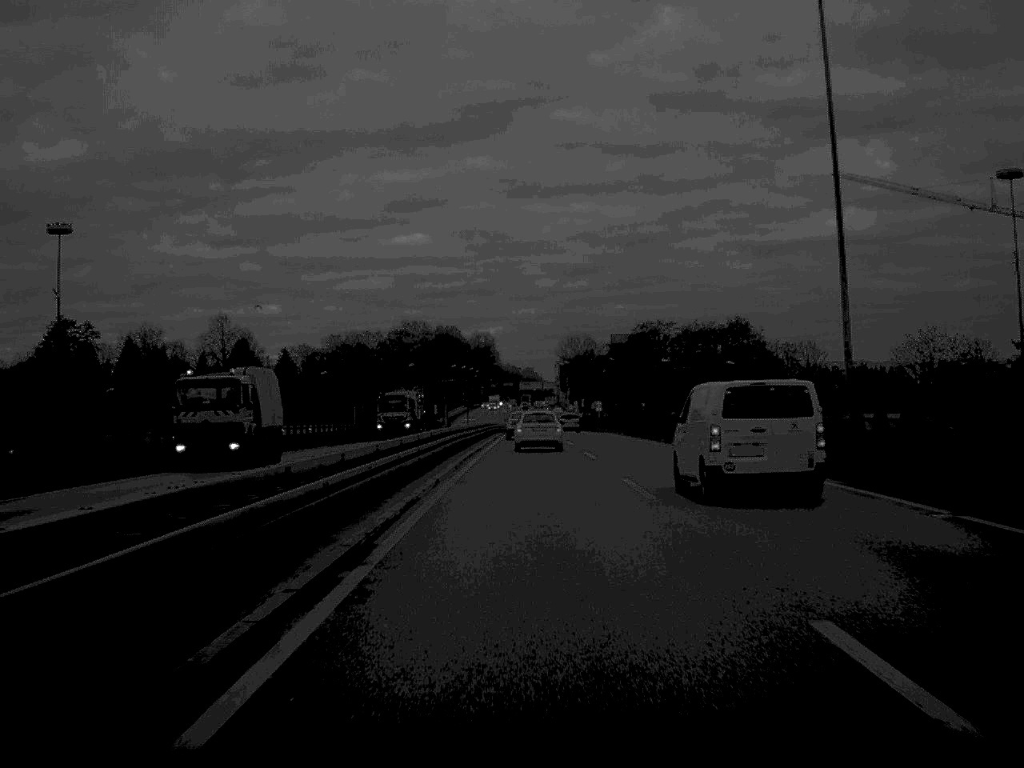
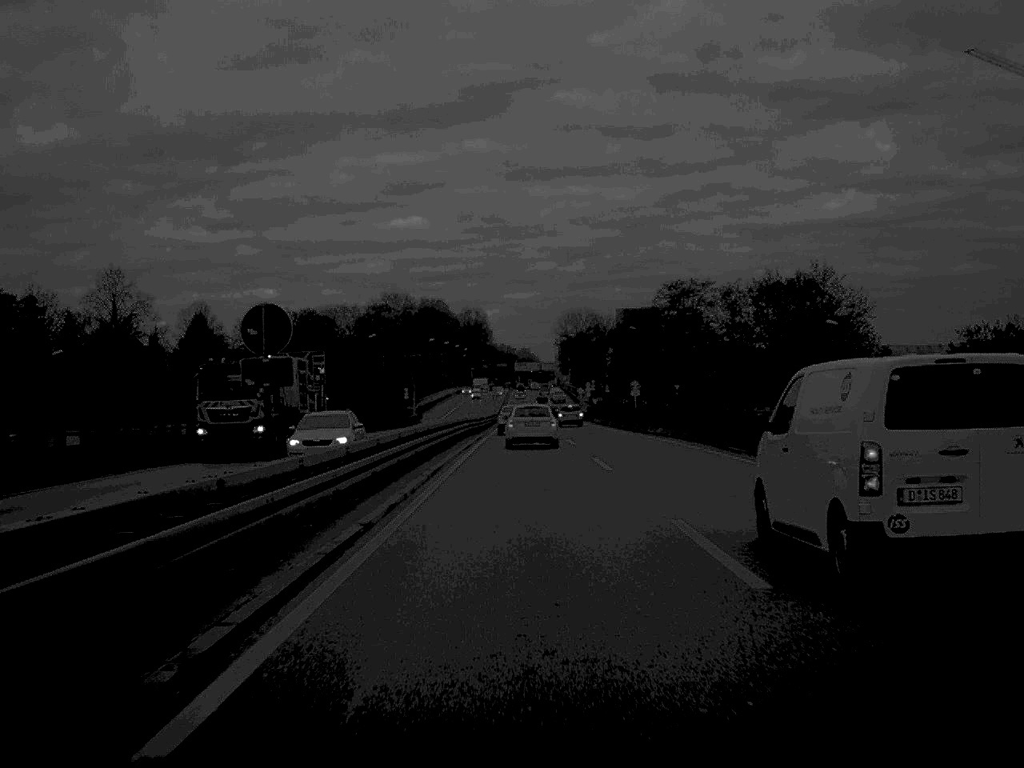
(+0.1, +45.7) m; 0°
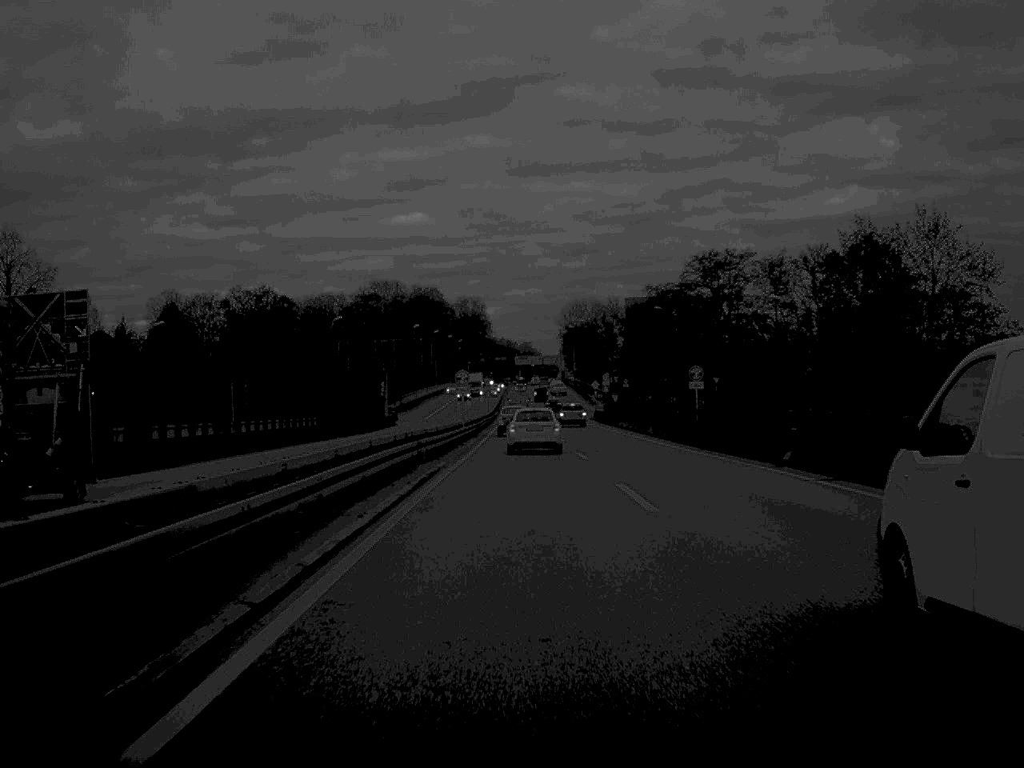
(0.0, +28.9) m; 0°
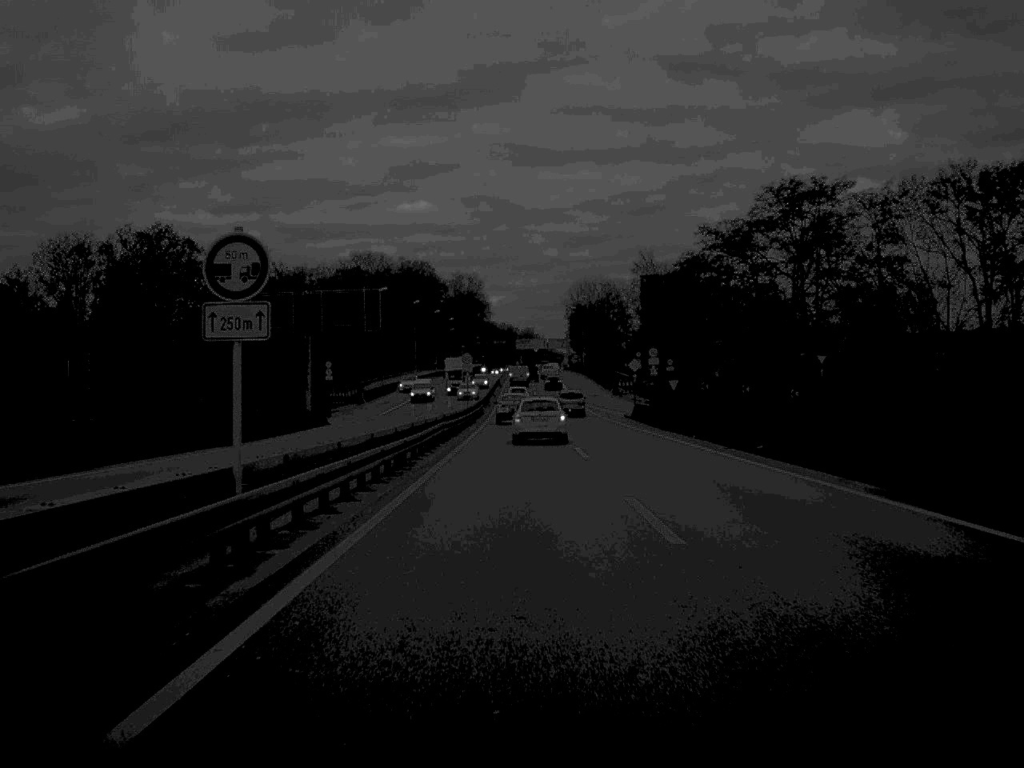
(0.0, +39.5) m; 0°
